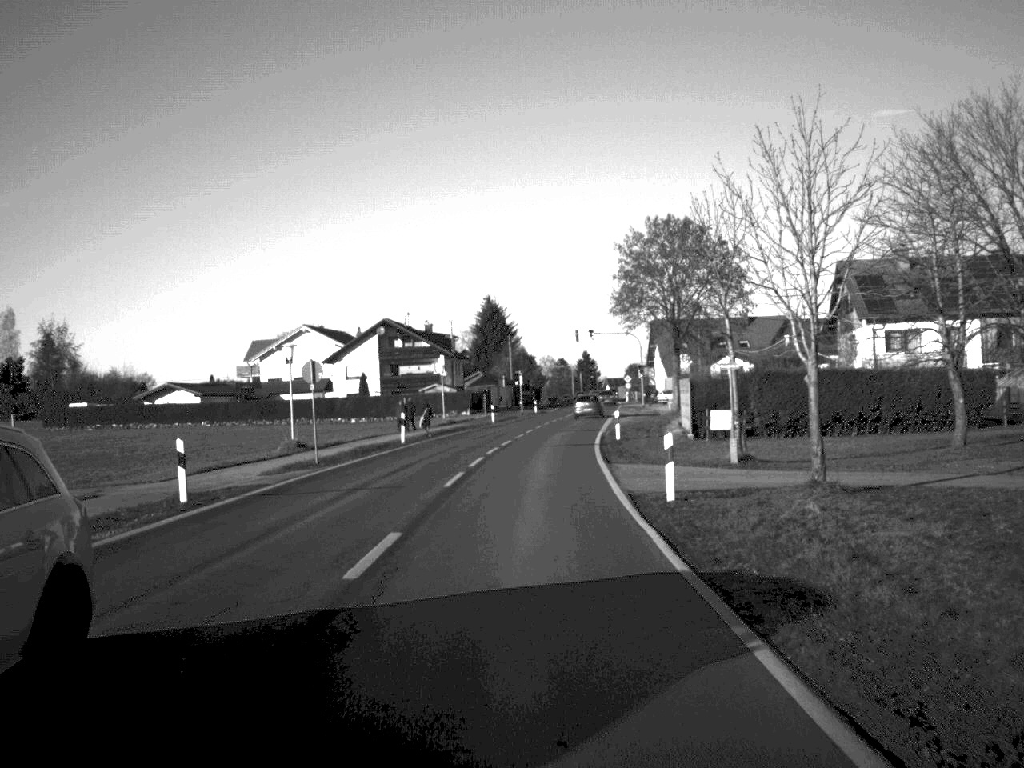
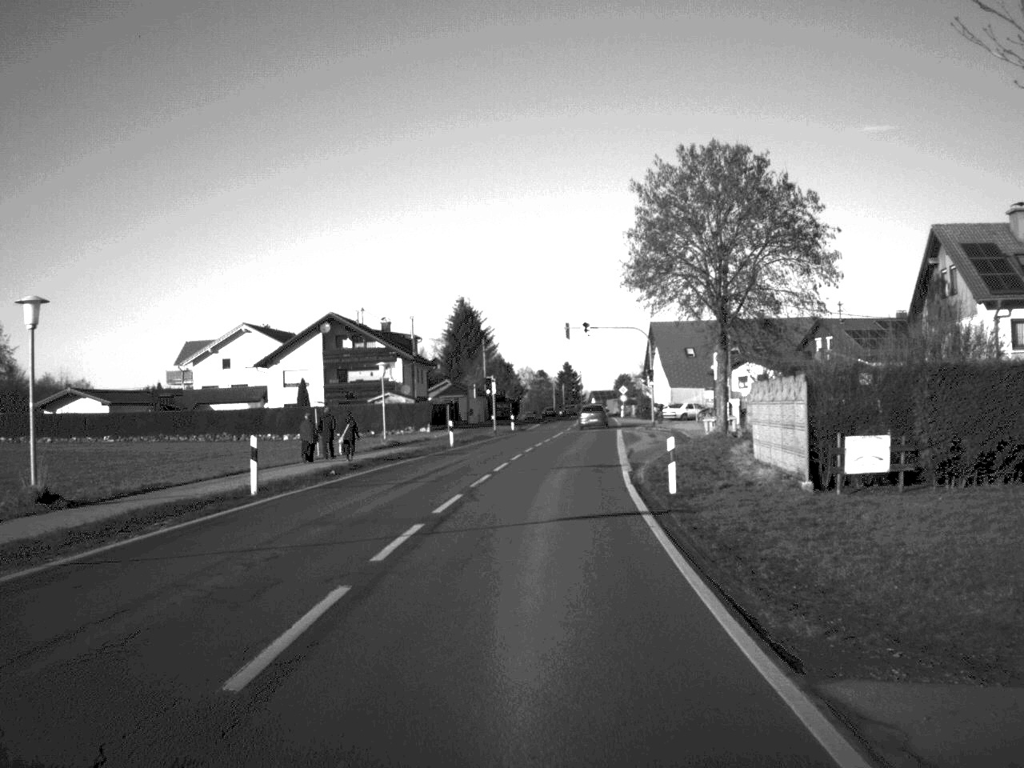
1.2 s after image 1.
(+0.2, +22.3) m; +1°
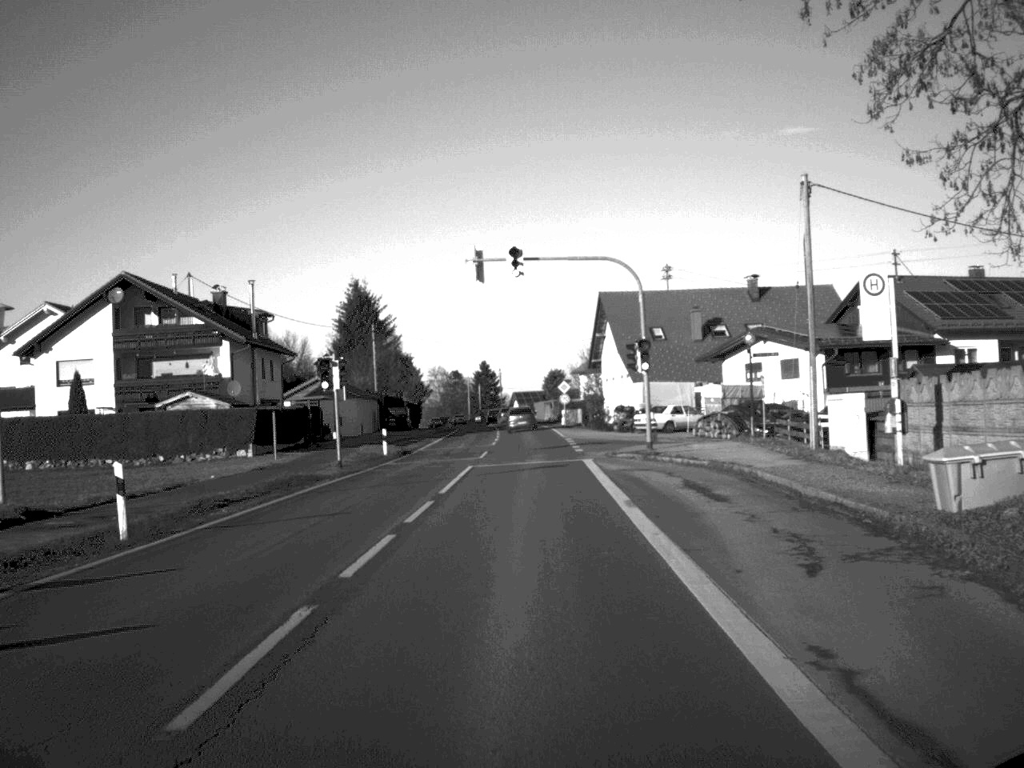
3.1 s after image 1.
(+1.2, +35.7) m; +4°
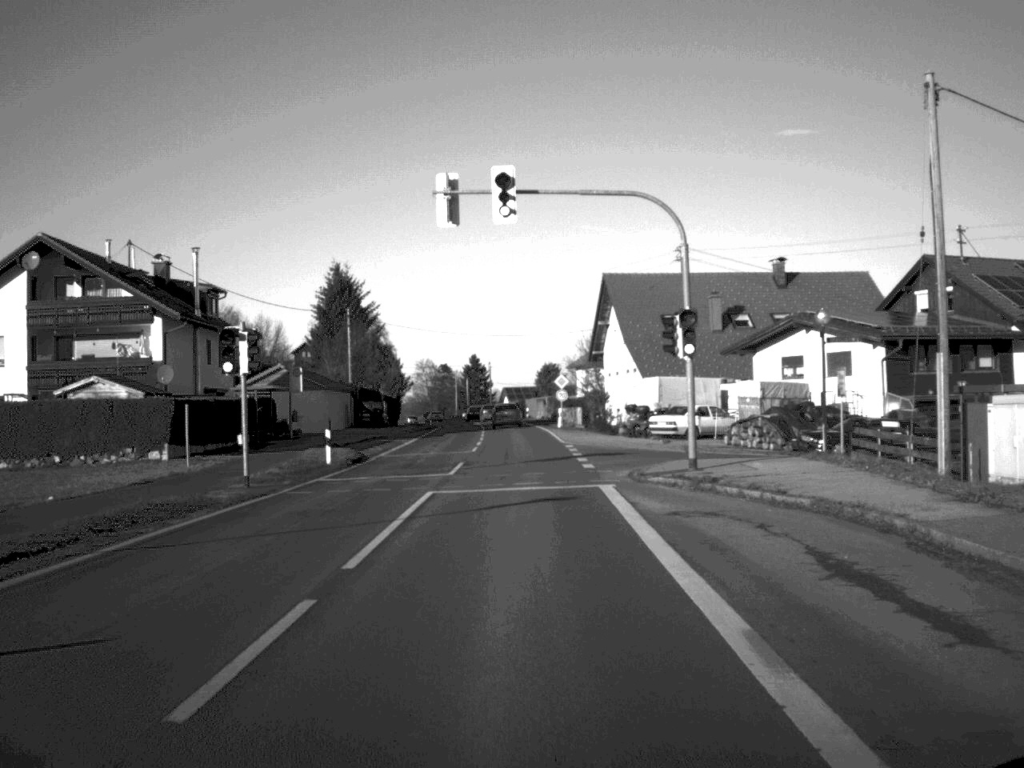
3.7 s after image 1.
(0.0, +11.5) m; 0°
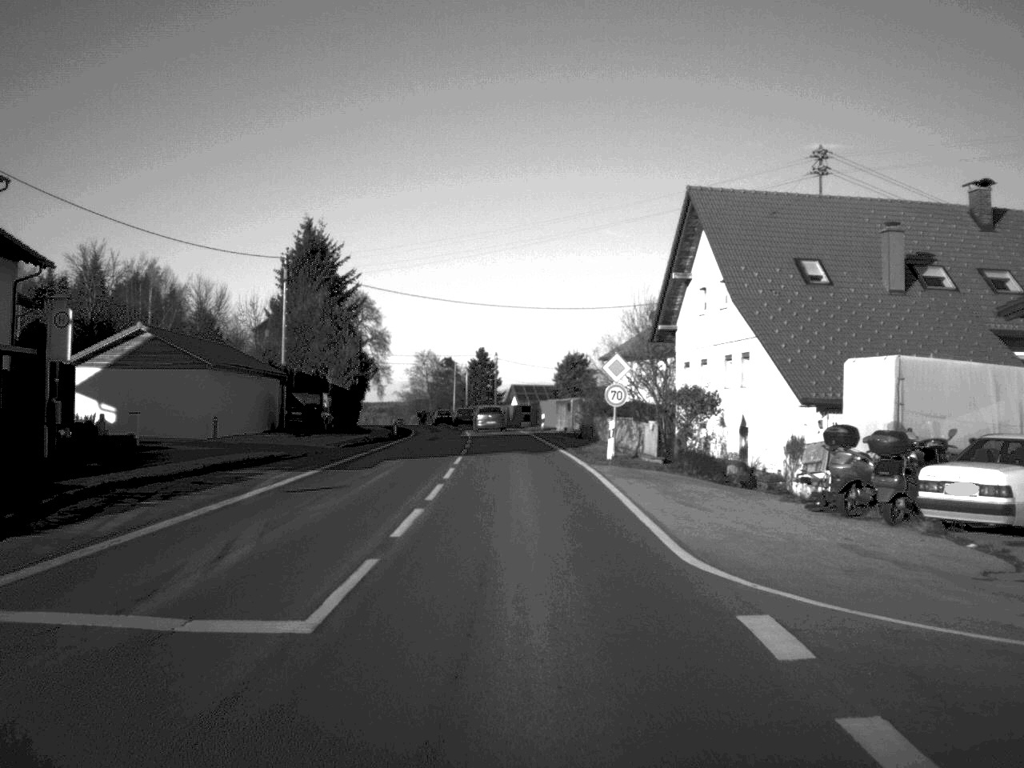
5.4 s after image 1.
(-0.2, +33.1) m; -1°
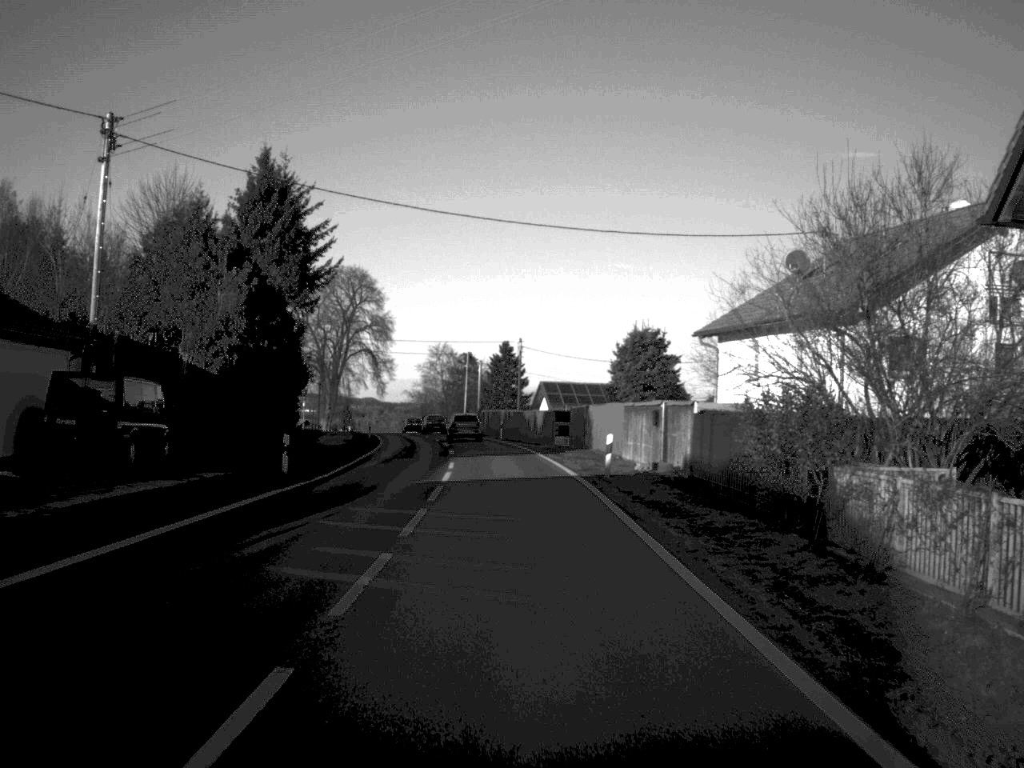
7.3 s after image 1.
(-0.4, +34.6) m; -1°
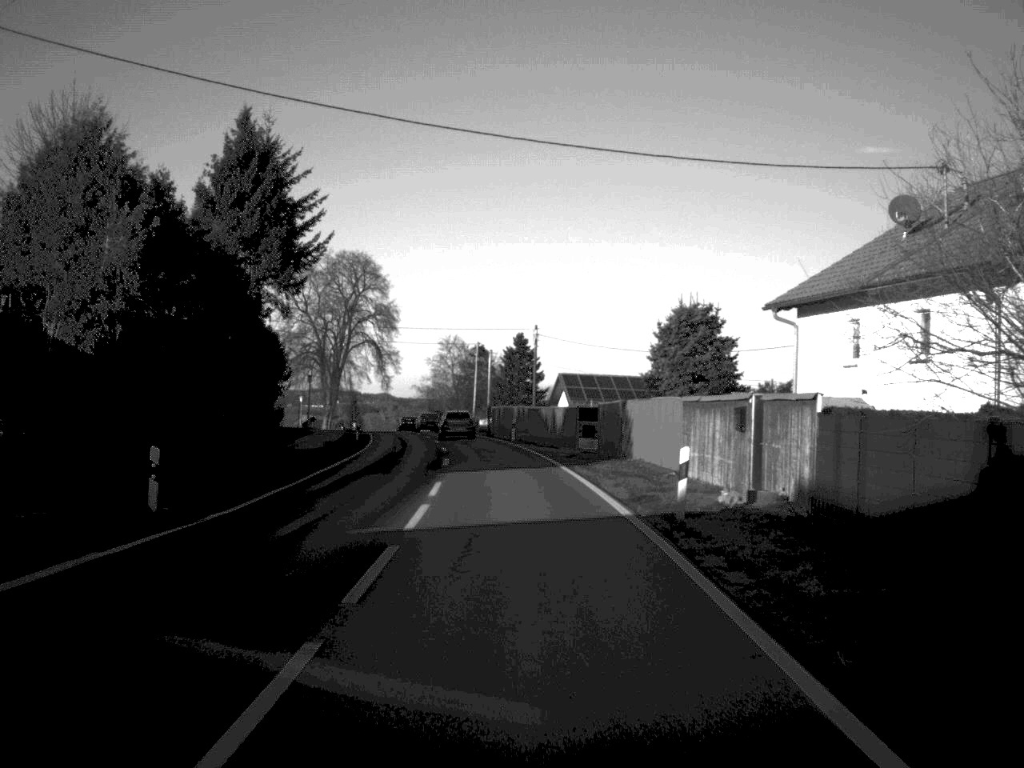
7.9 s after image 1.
(-0.1, +11.4) m; -1°
